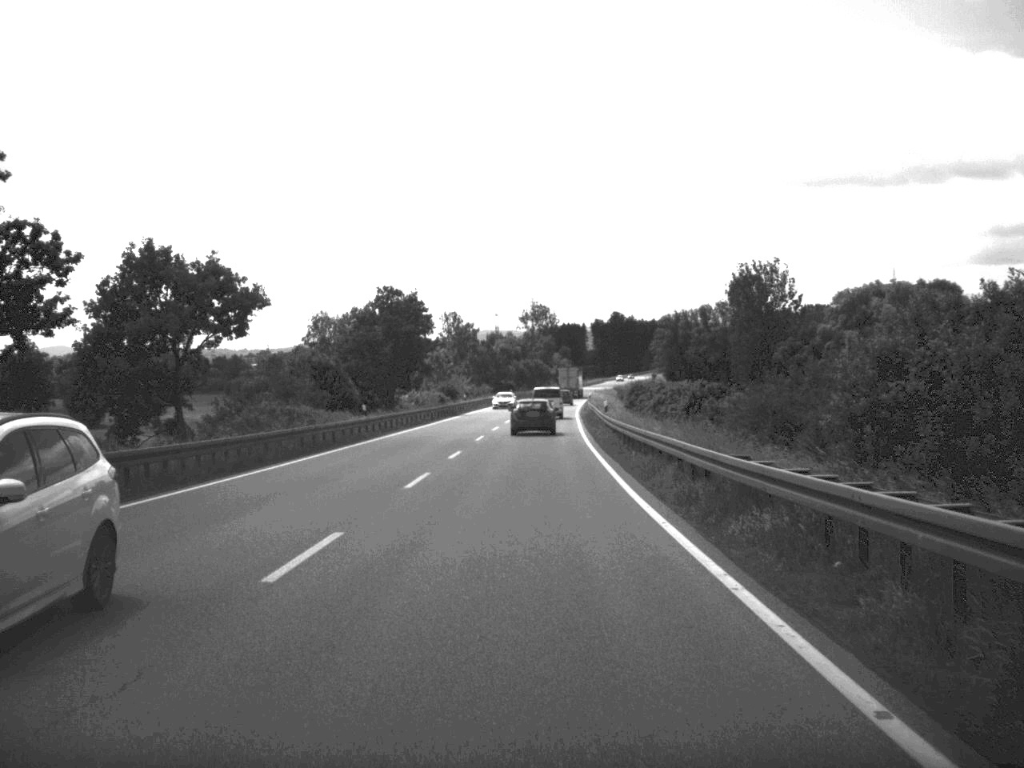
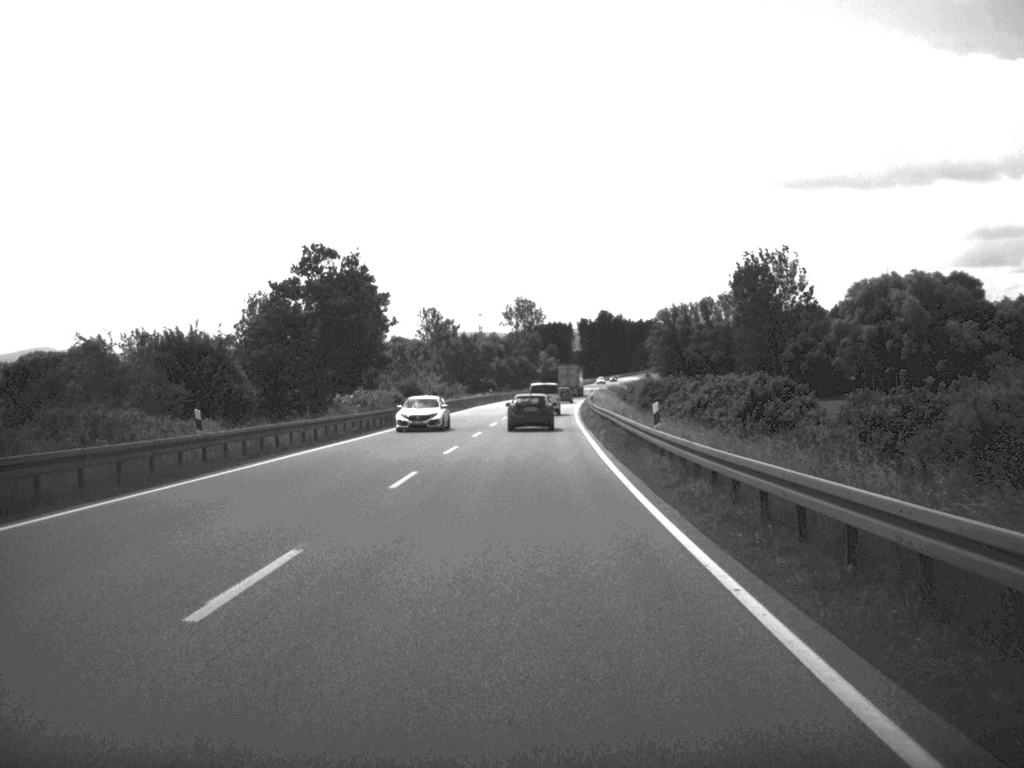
(+0.1, +25.1) m; +1°
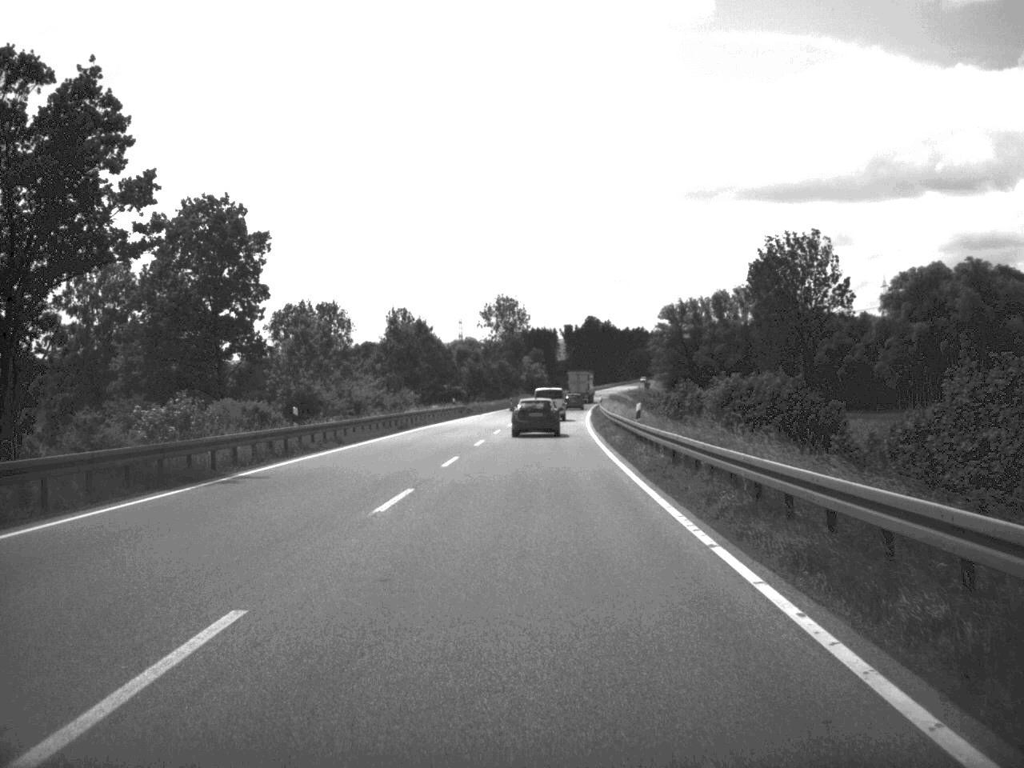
(+0.1, +39.7) m; +1°
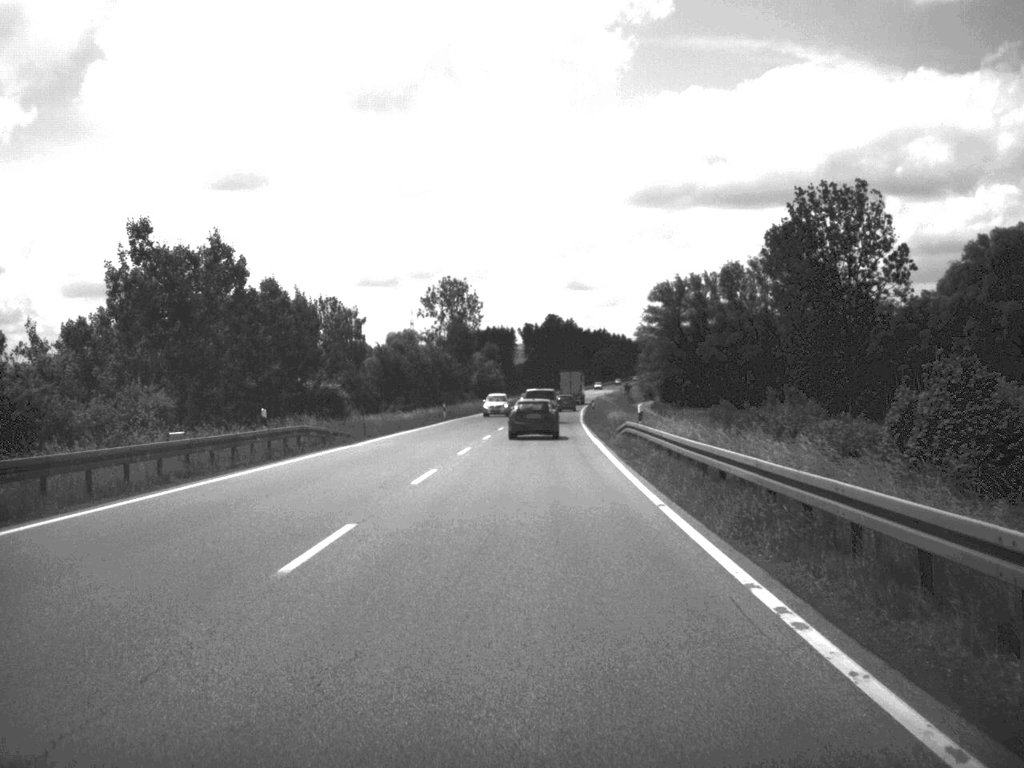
(+0.8, +52.8) m; +2°
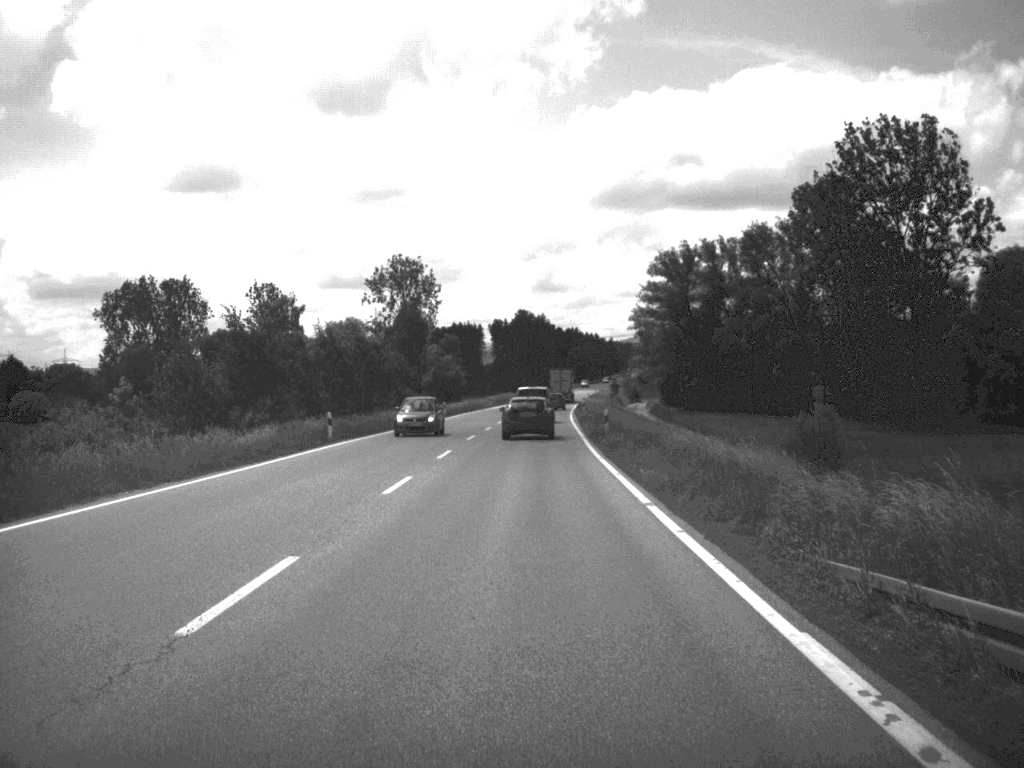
(+0.5, +38.0) m; +1°
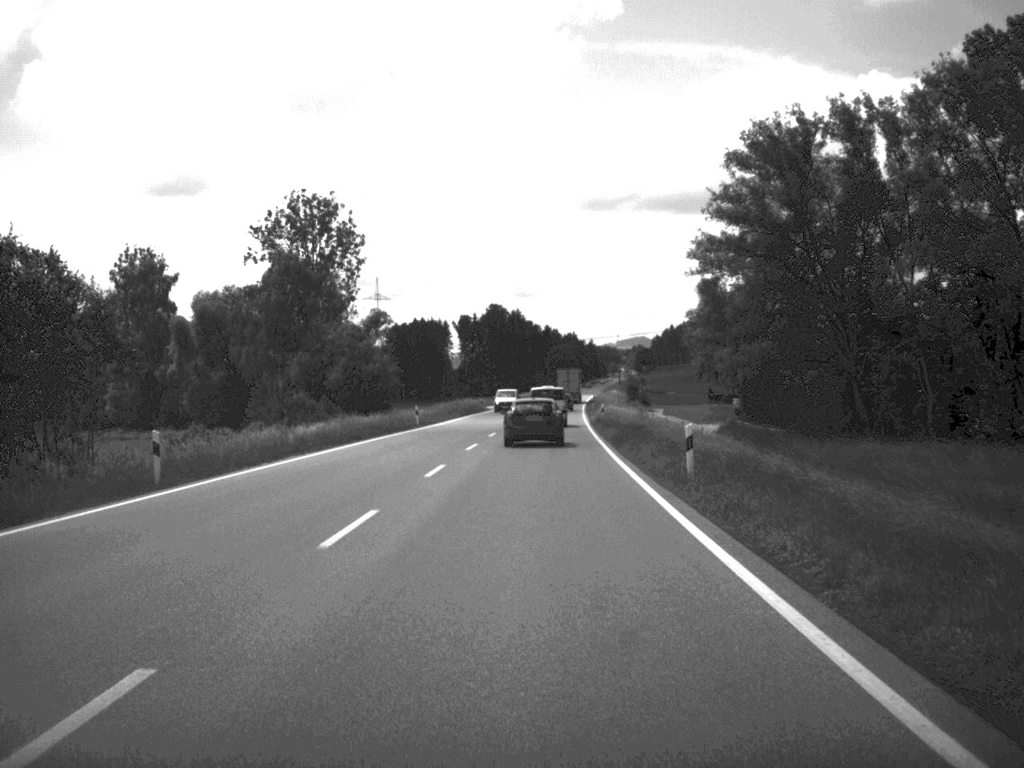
(+0.4, +65.8) m; +1°
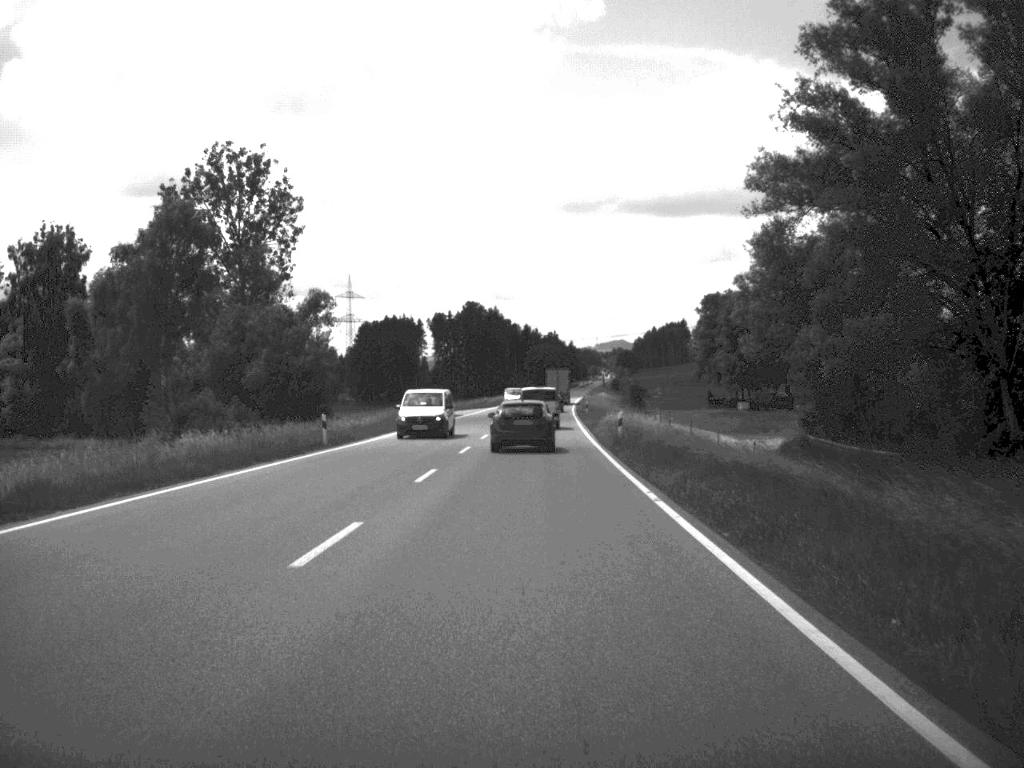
(+0.2, +24.8) m; +1°
